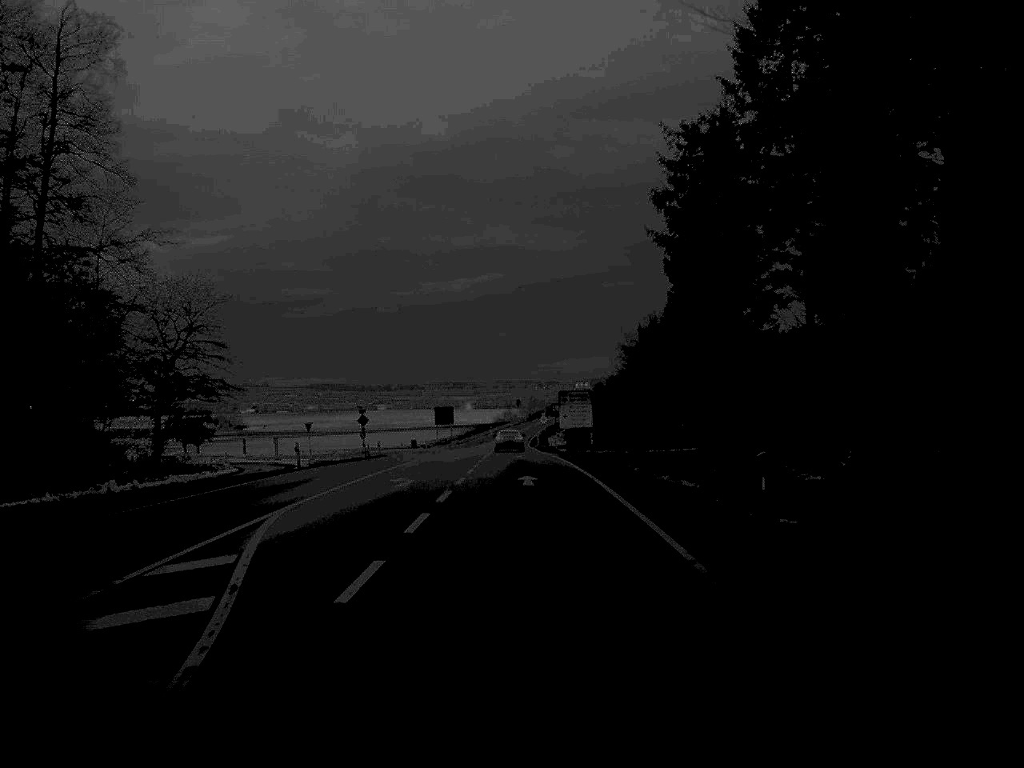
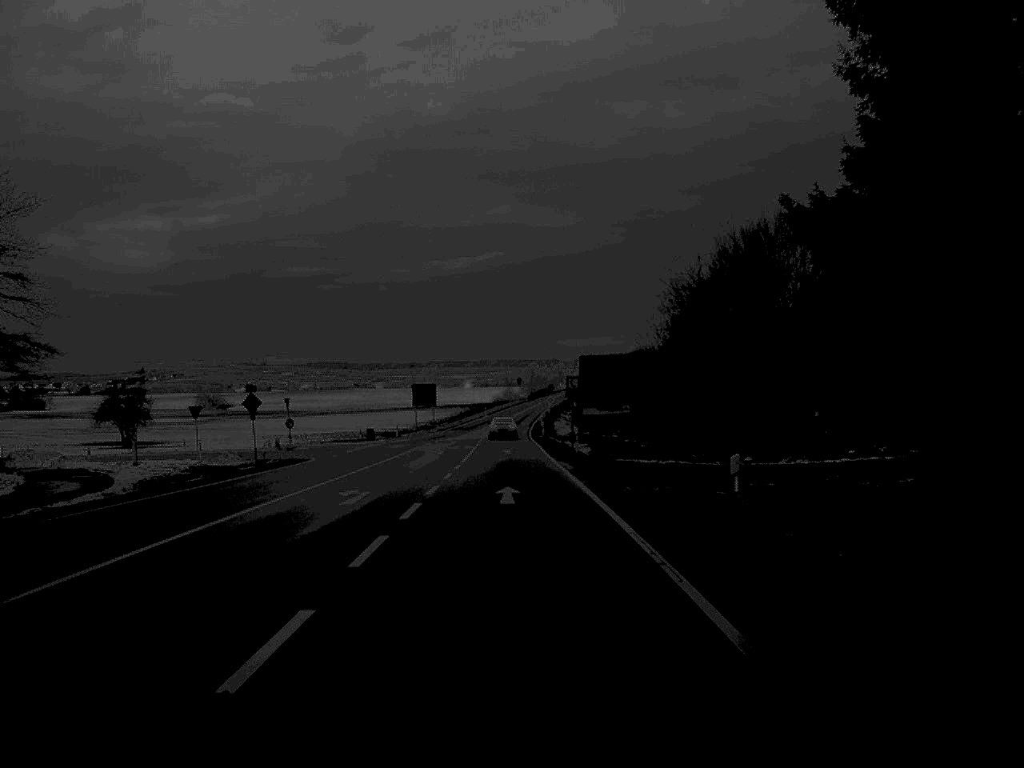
(0.0, +33.0) m; 0°
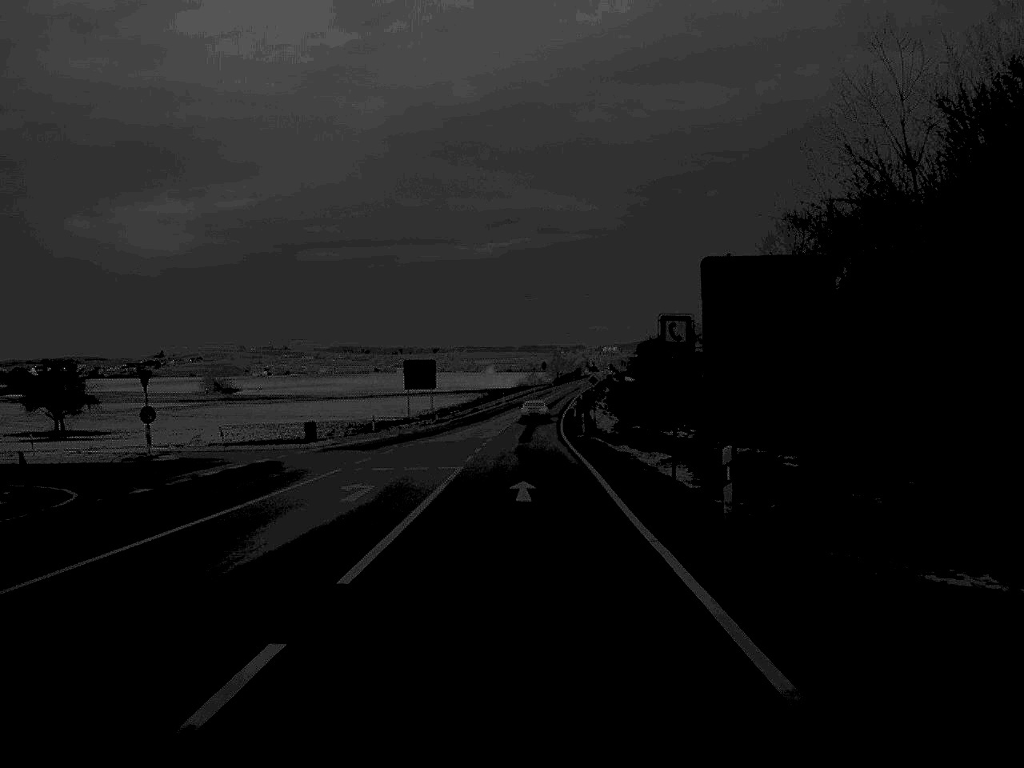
(-0.3, +31.5) m; -1°
